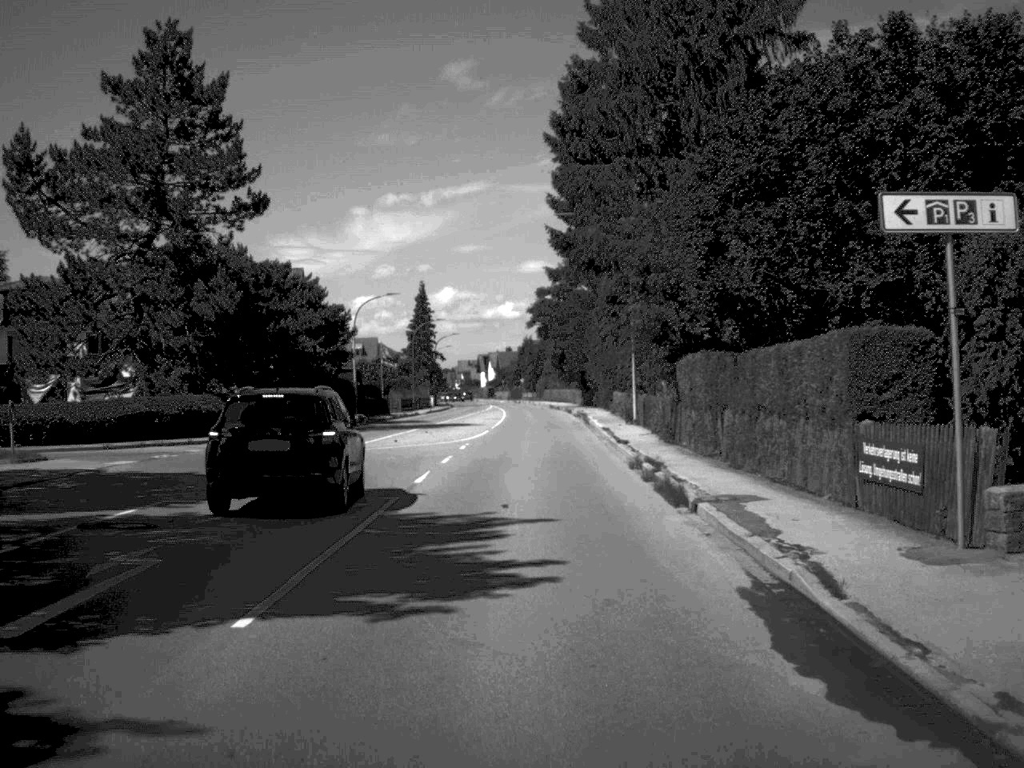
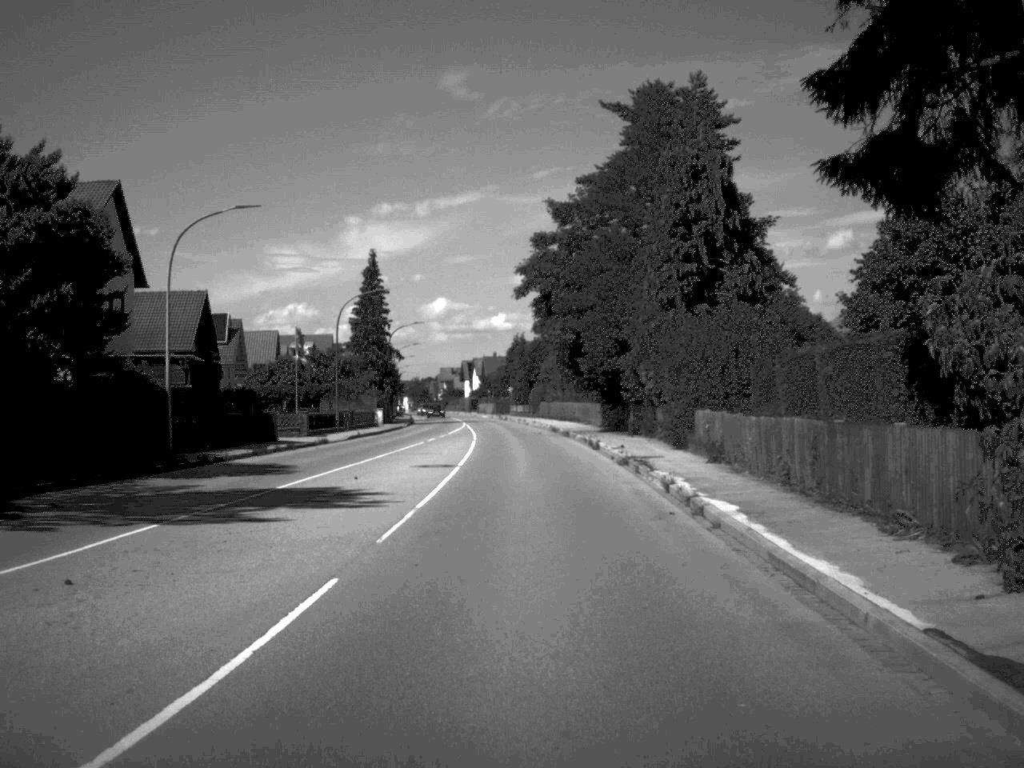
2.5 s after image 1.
(0.0, +36.3) m; 0°
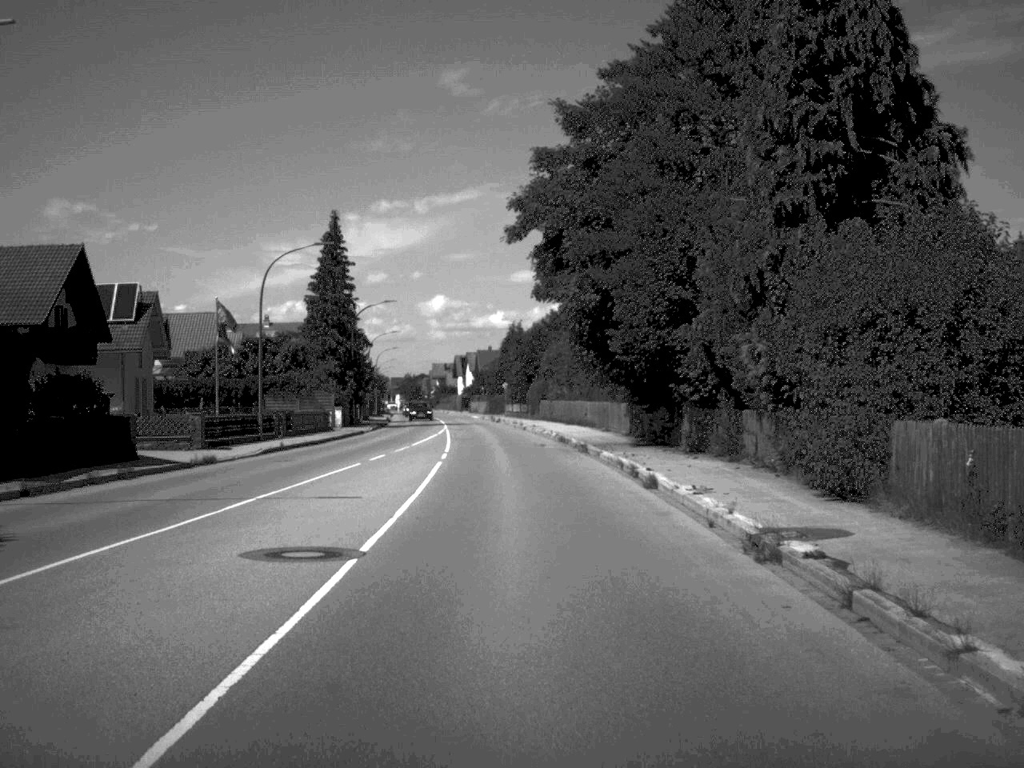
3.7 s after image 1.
(0.0, +17.9) m; 0°
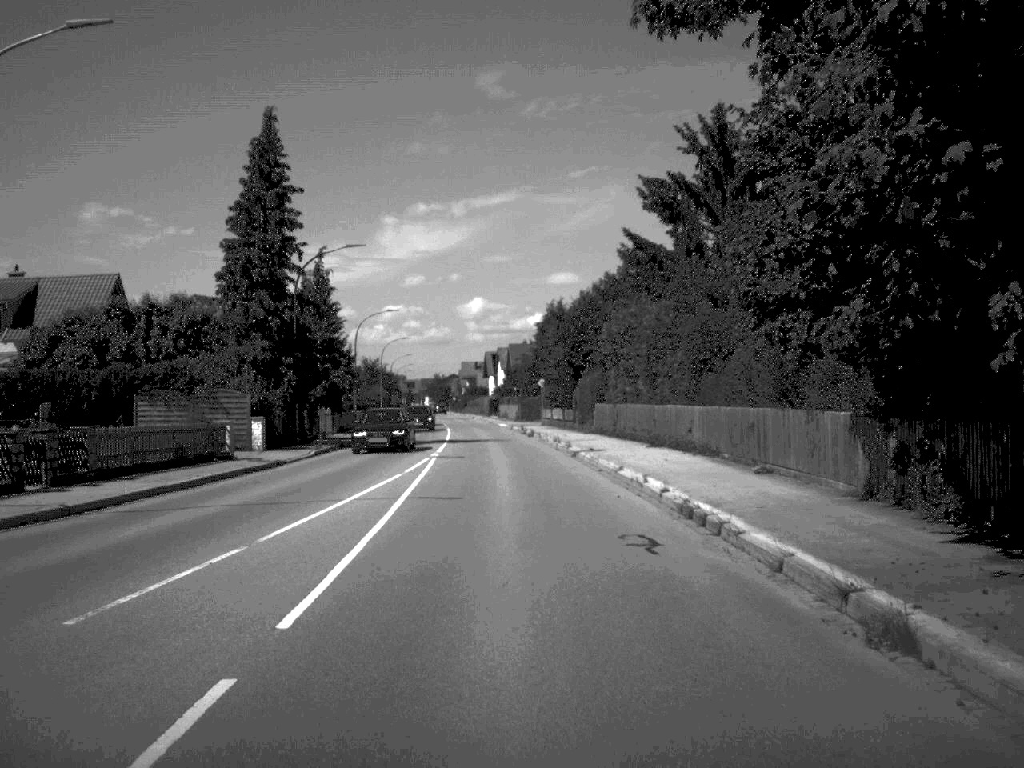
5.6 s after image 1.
(-0.4, +28.1) m; -2°
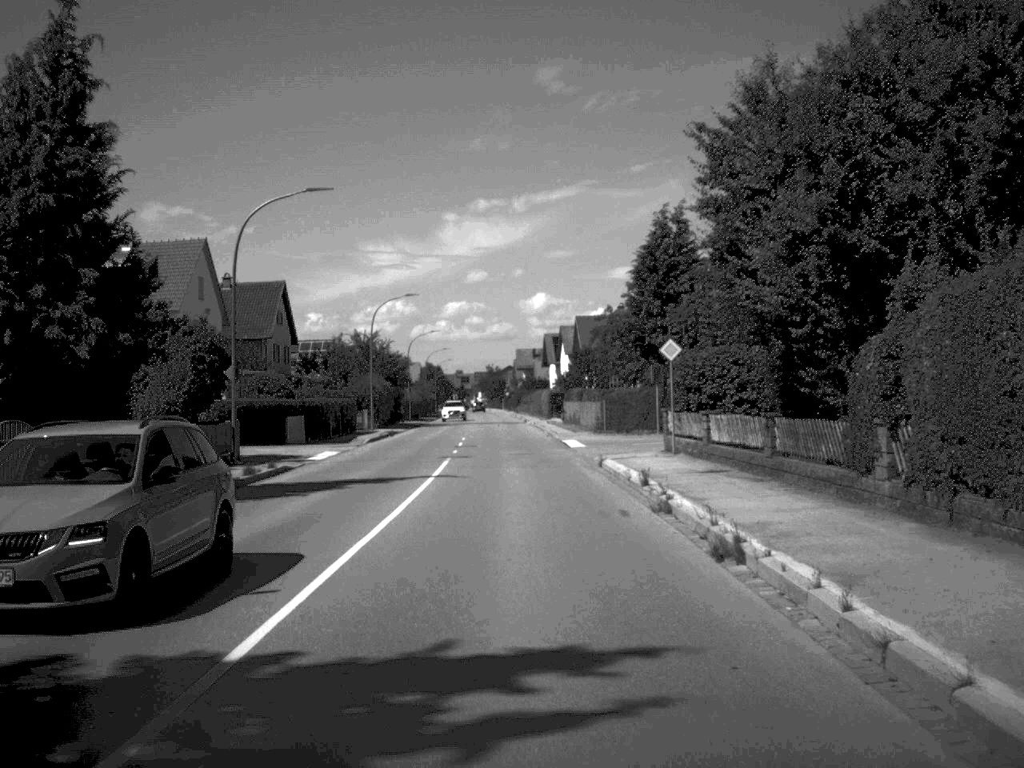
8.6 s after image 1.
(-1.1, +44.2) m; -3°
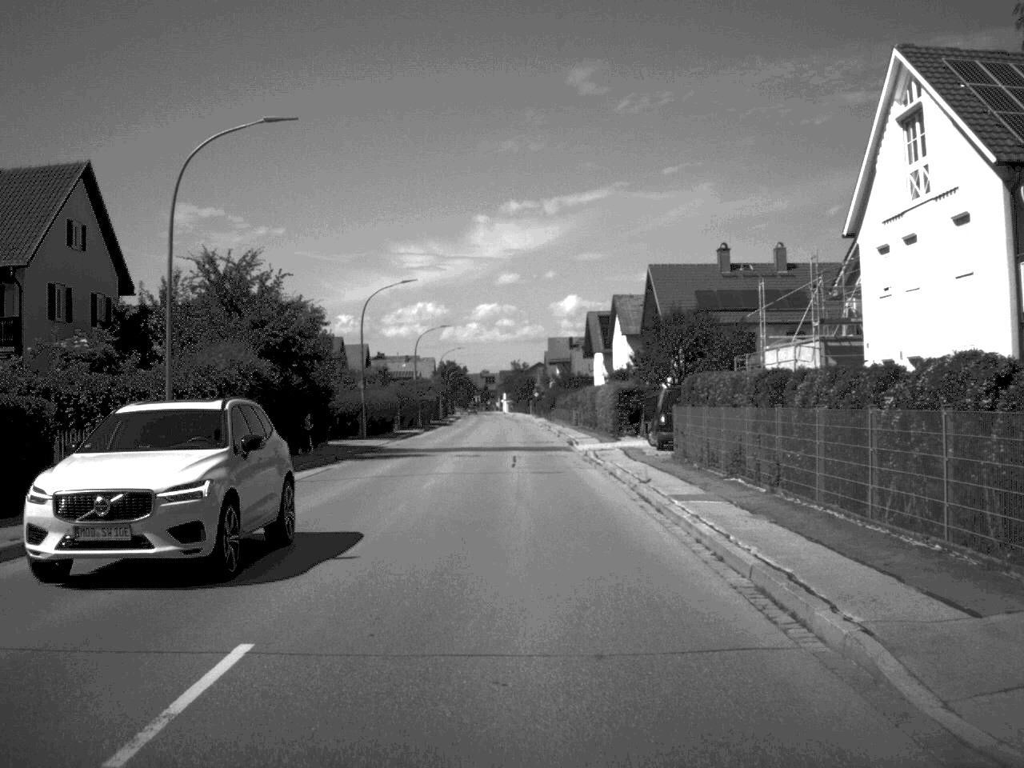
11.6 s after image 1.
(-0.7, +44.5) m; -2°
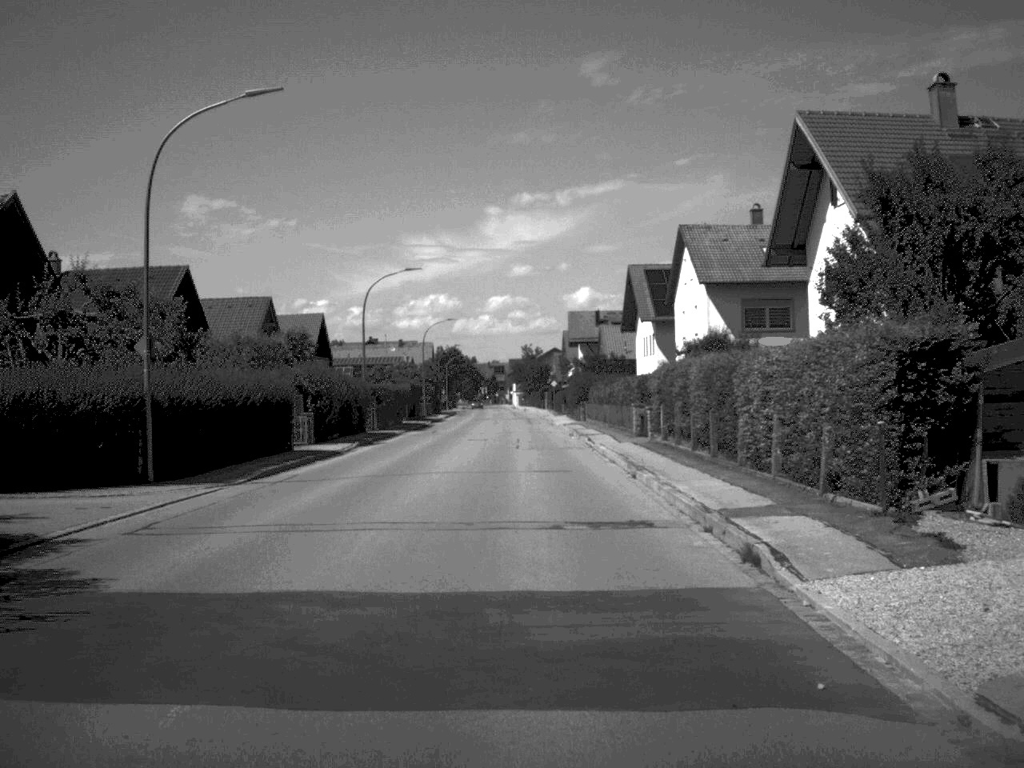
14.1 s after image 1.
(-0.3, +35.5) m; -1°
